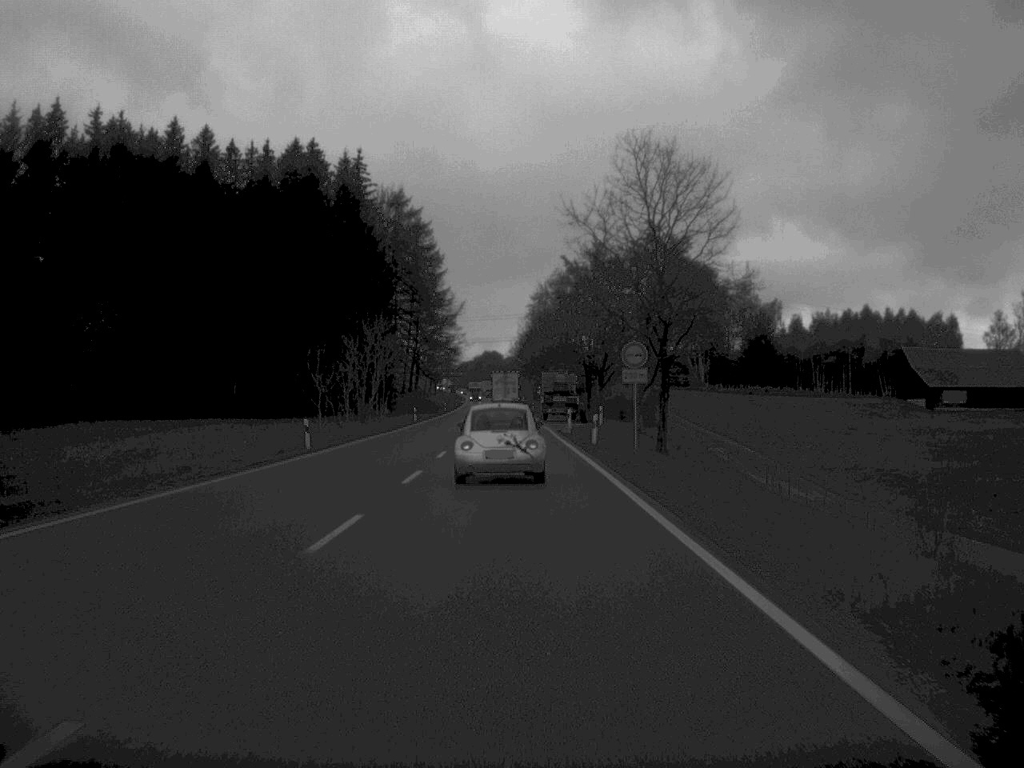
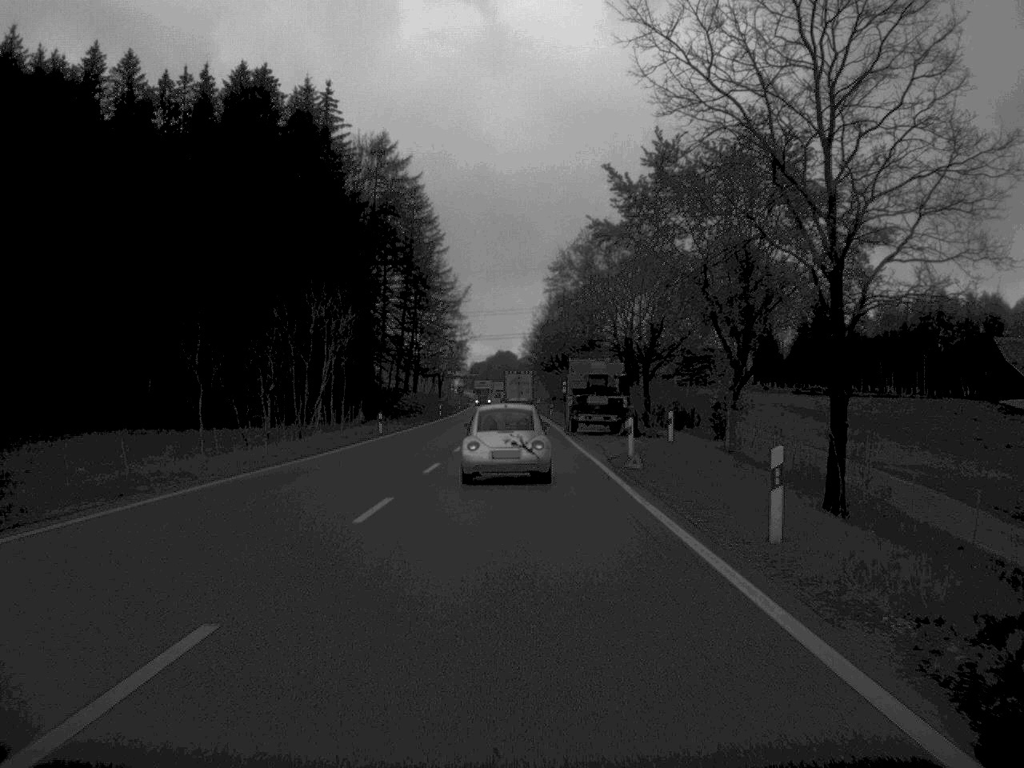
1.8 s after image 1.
(-0.2, +30.2) m; -1°
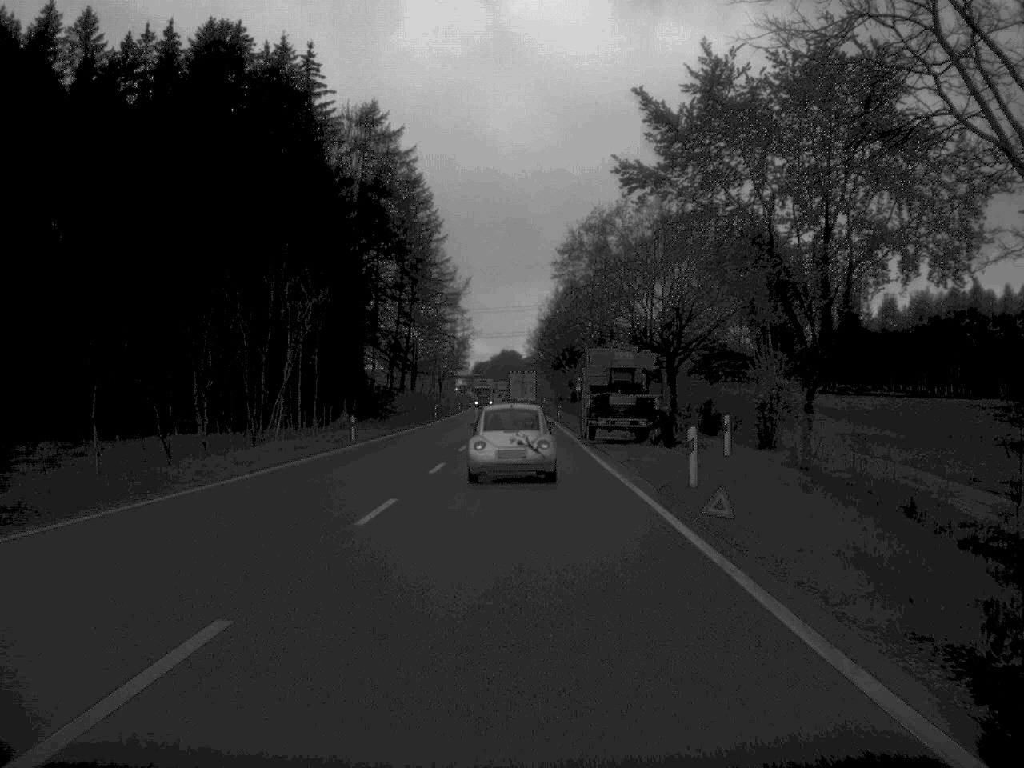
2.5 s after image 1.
(0.0, +11.7) m; 0°
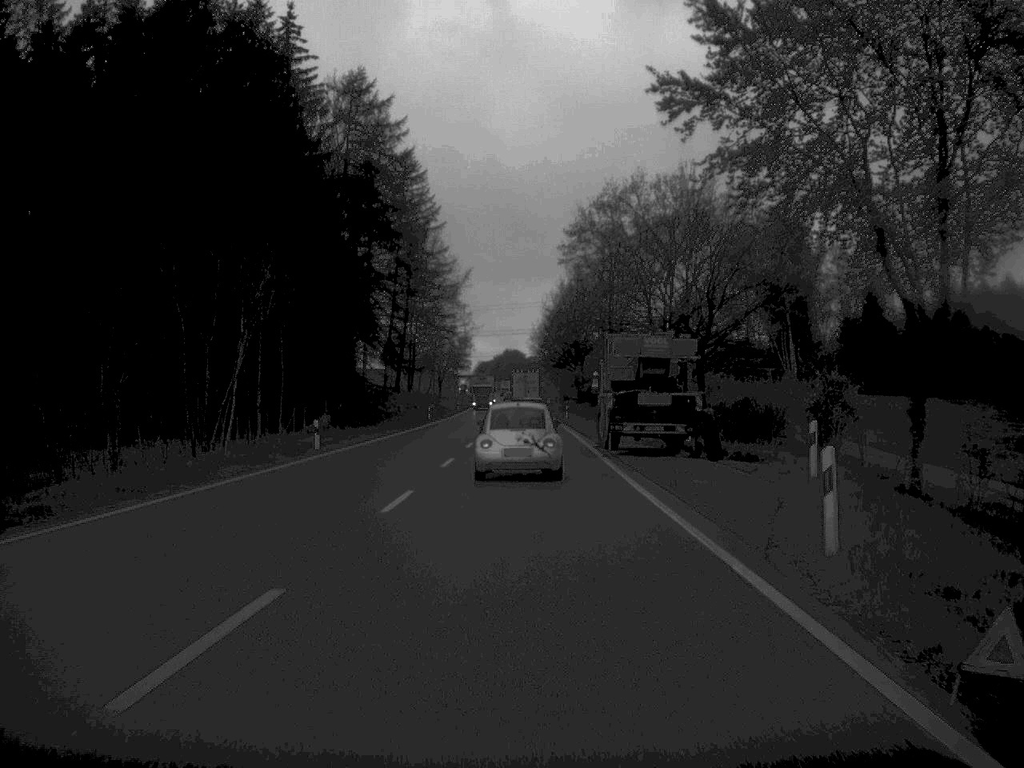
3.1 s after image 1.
(0.0, +9.8) m; 0°
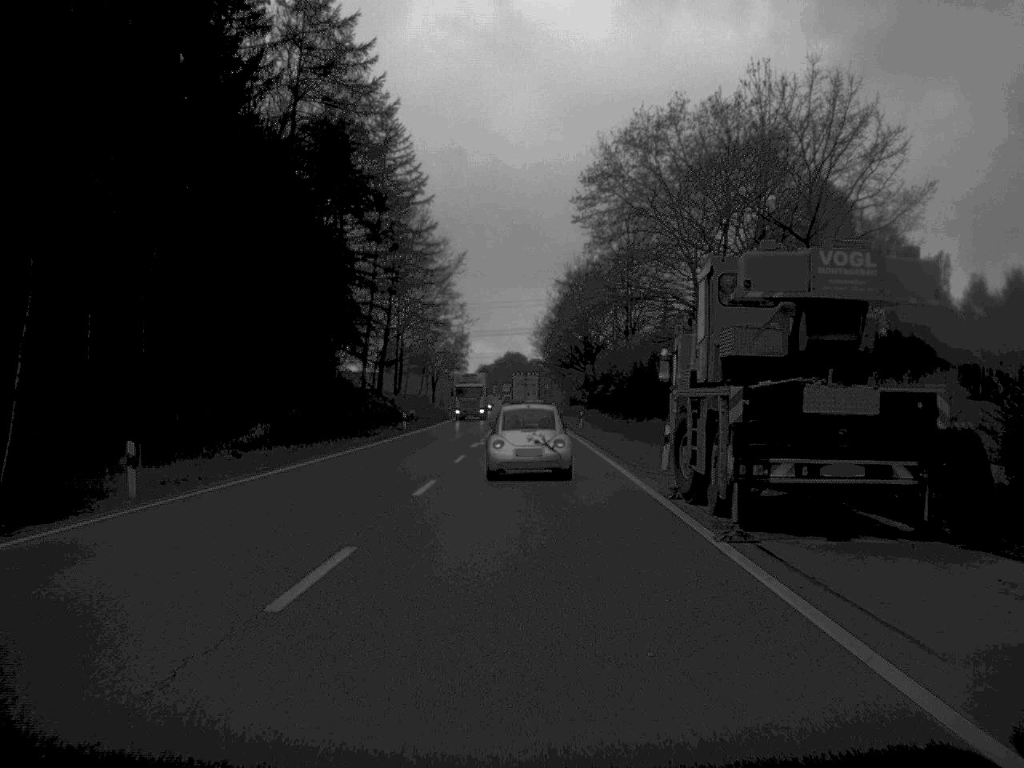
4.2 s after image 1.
(0.0, +20.1) m; 0°
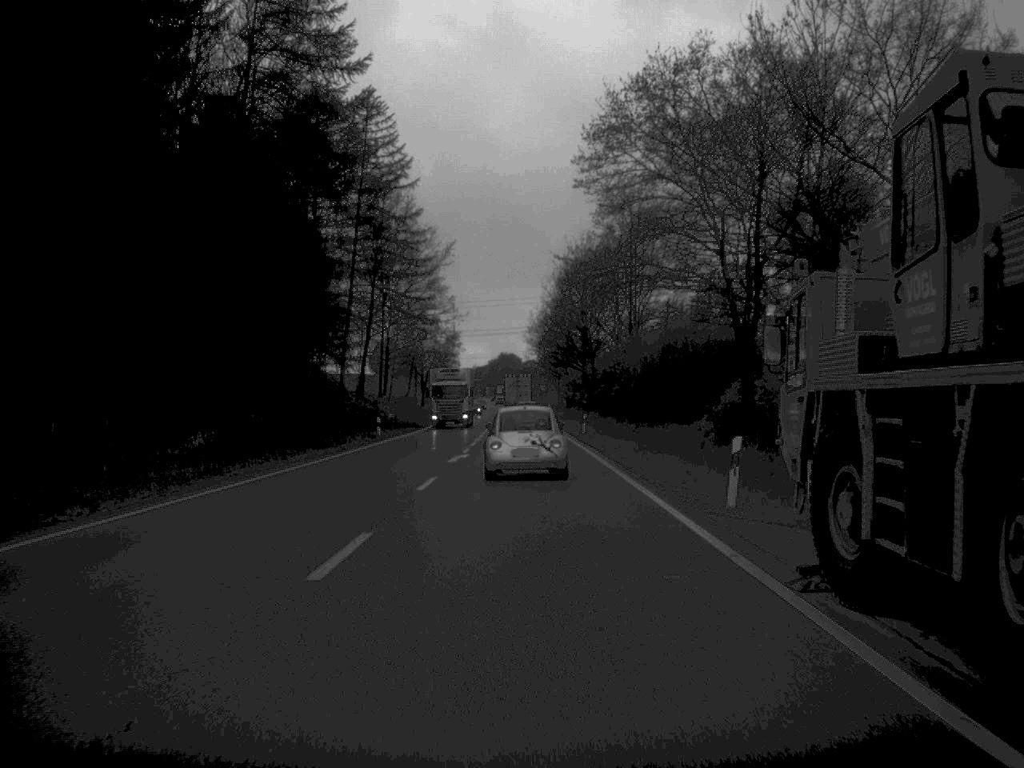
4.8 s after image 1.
(0.0, +9.9) m; 0°
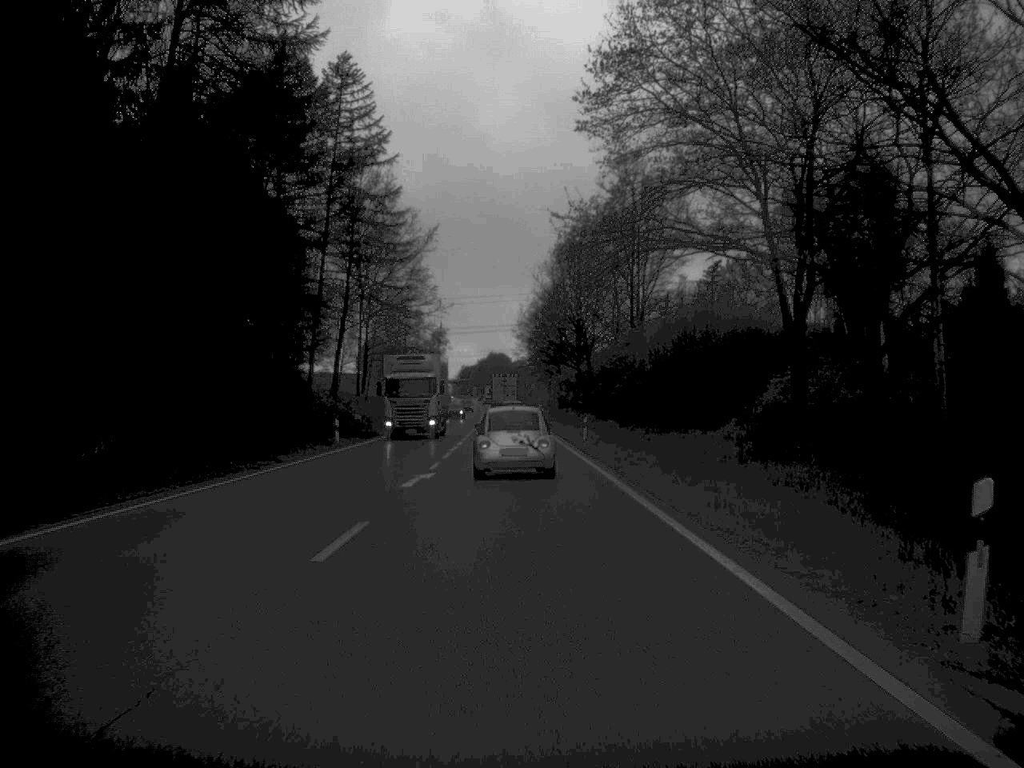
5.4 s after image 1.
(0.0, +10.5) m; 0°
